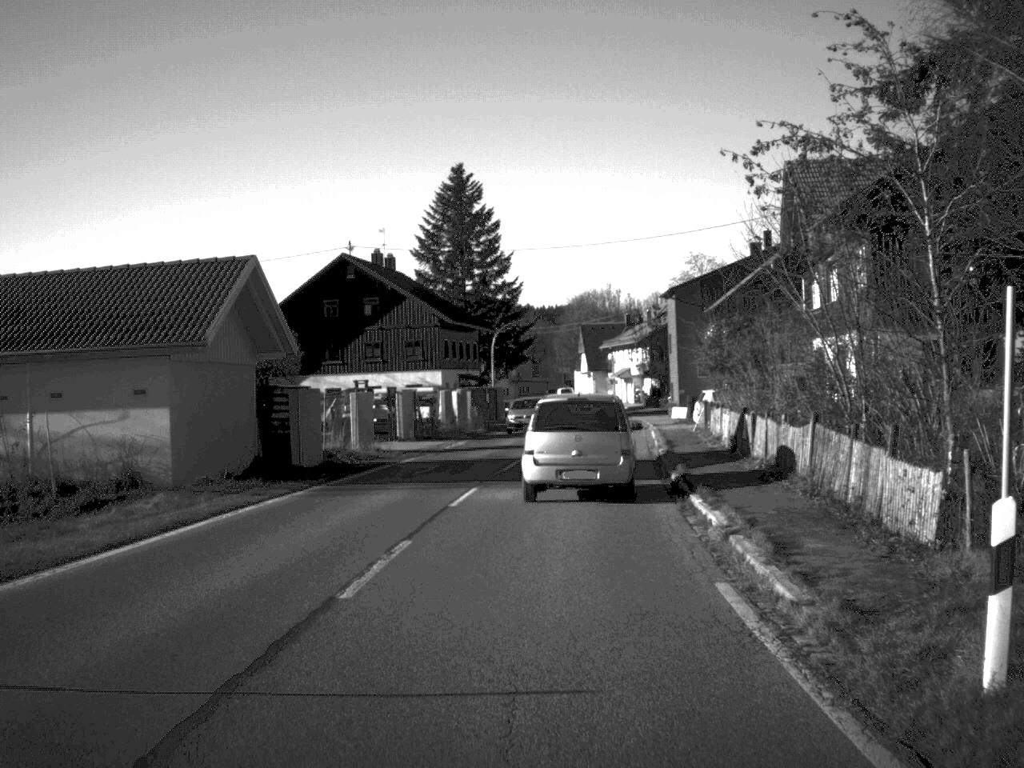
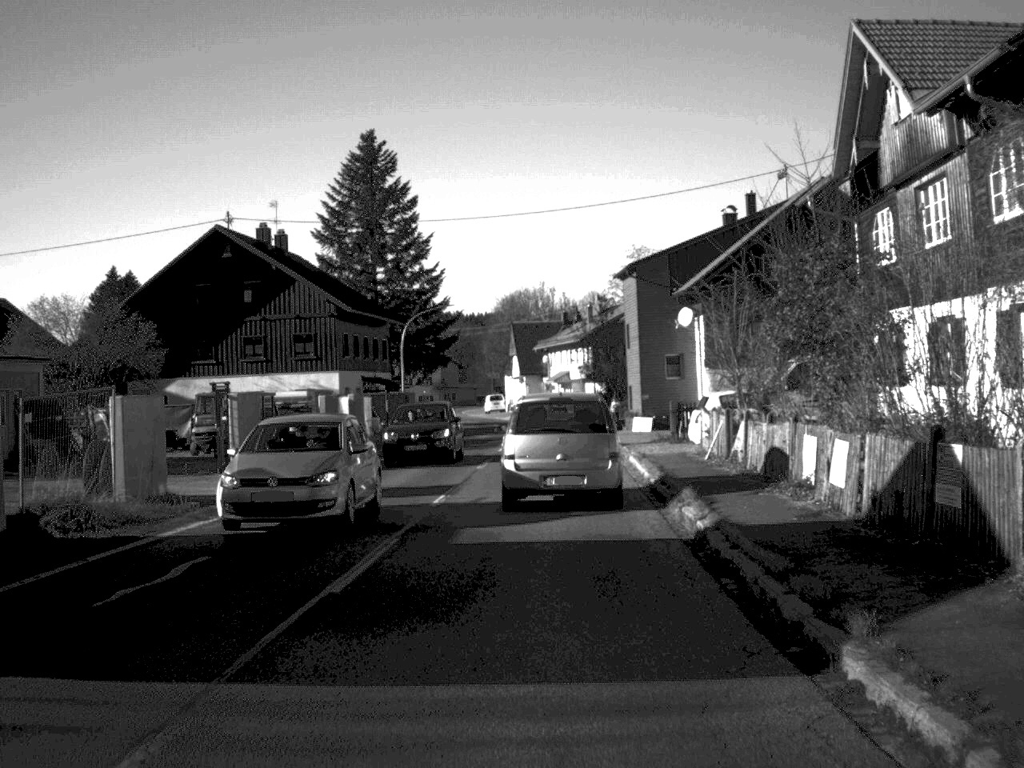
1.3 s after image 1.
(+0.4, +16.5) m; +3°
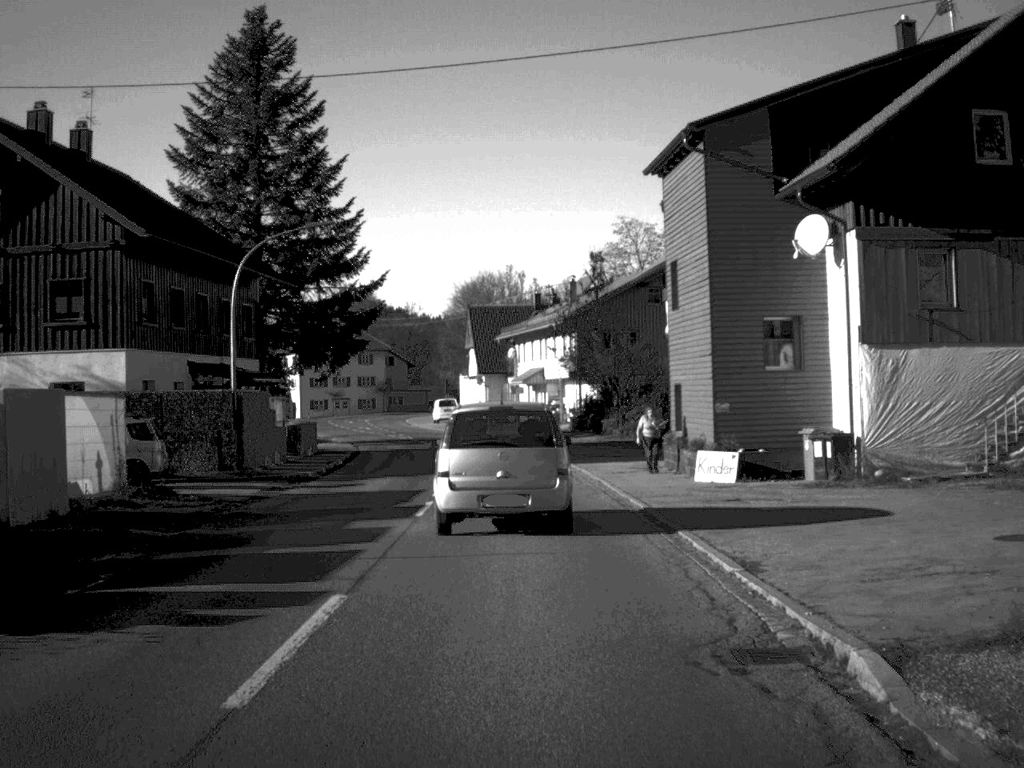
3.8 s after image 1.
(+0.5, +30.0) m; +1°
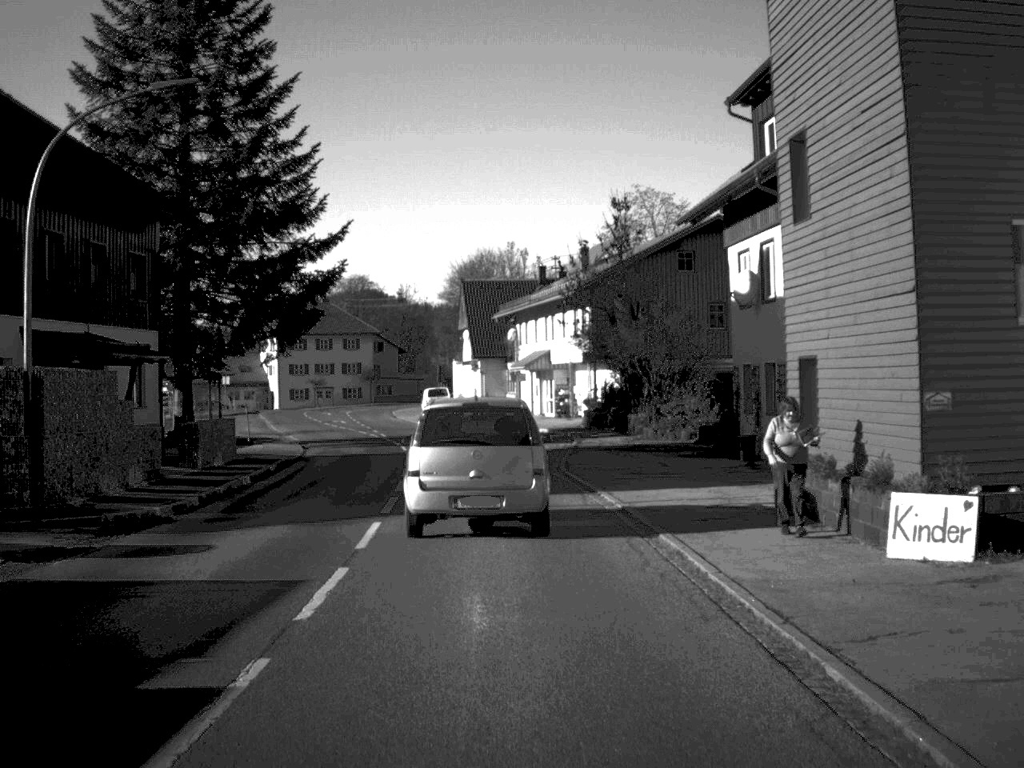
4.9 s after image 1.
(0.0, +13.8) m; 0°
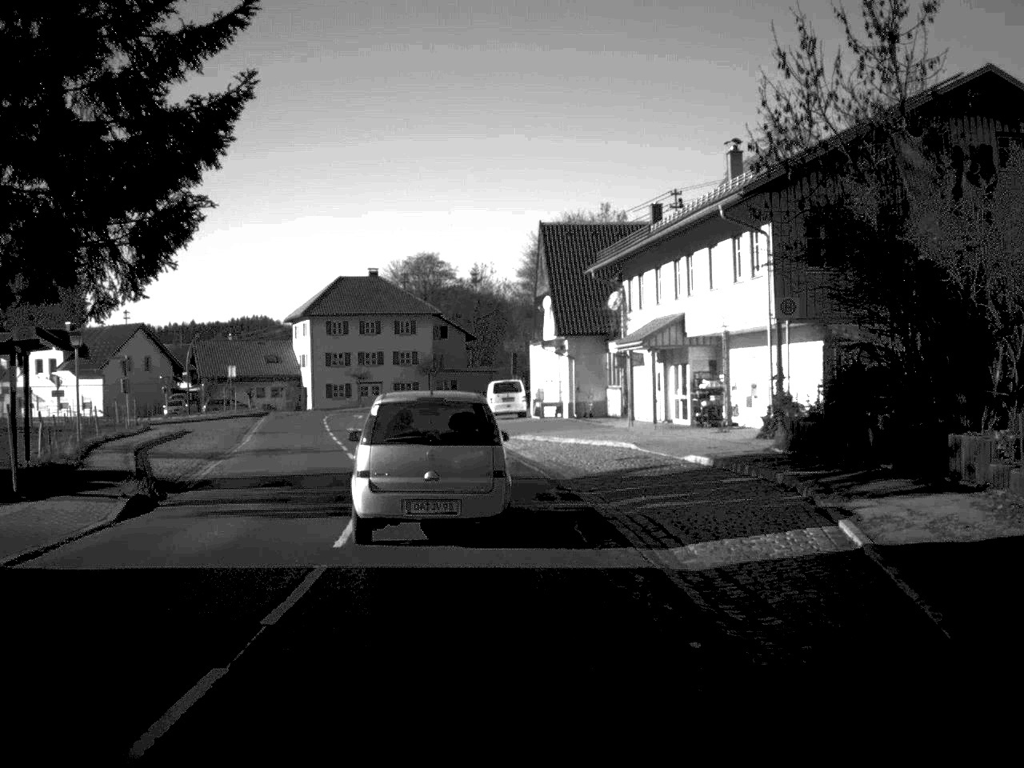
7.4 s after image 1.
(-0.9, +27.3) m; -4°
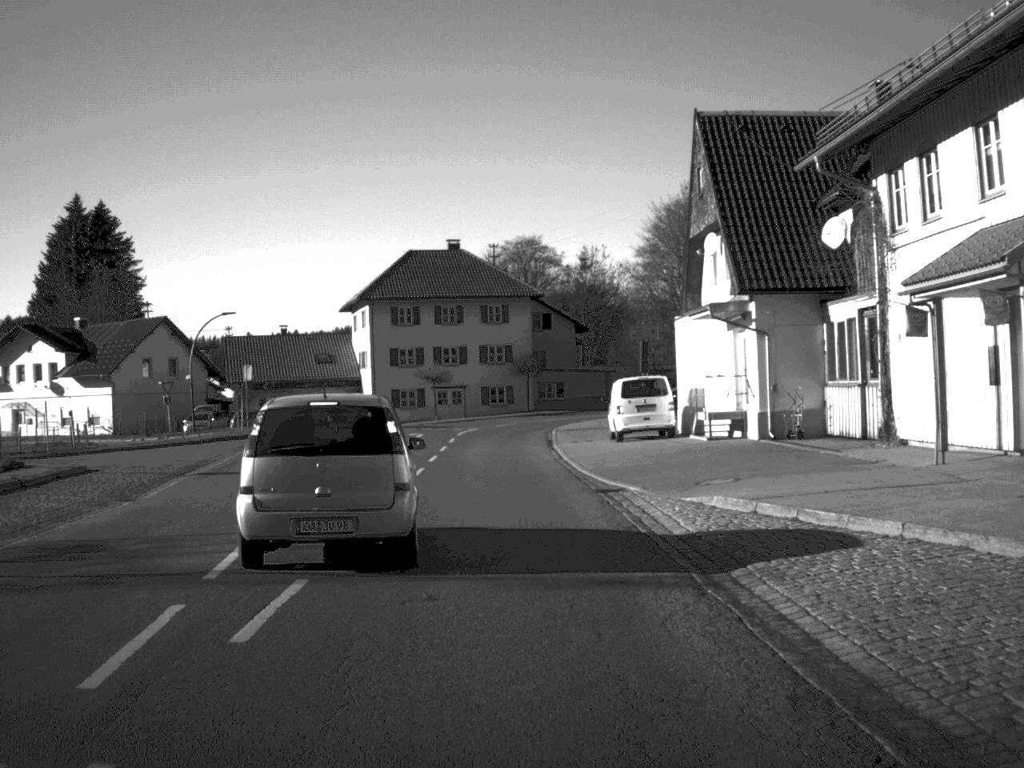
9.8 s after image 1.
(-1.1, +24.4) m; -5°
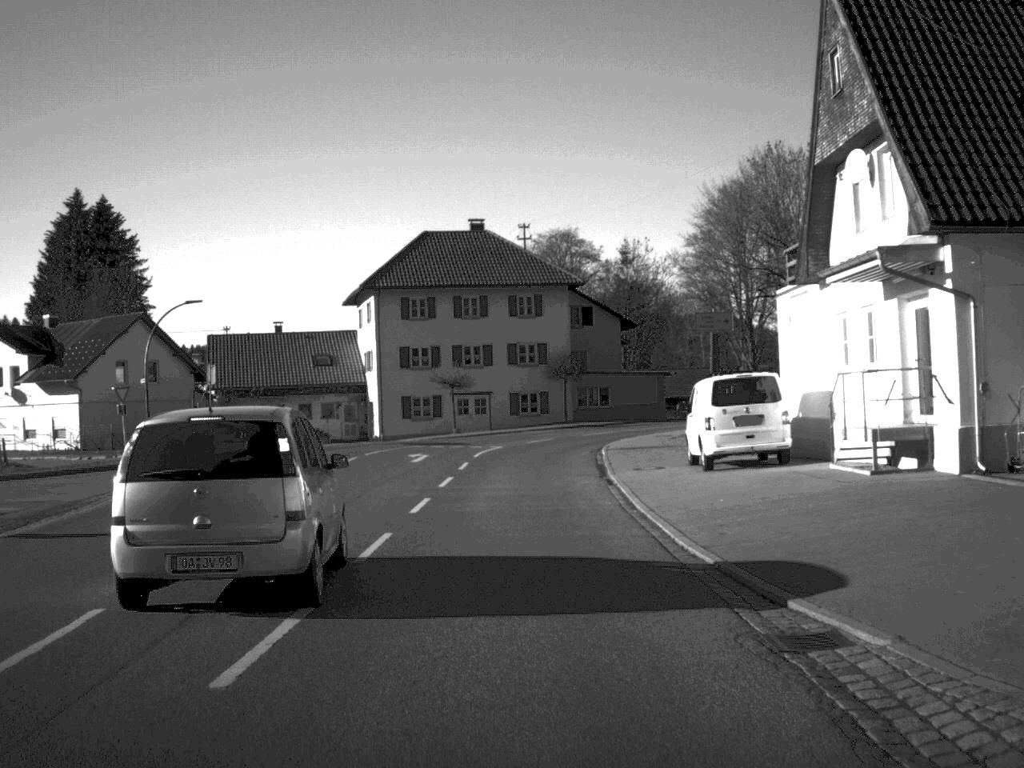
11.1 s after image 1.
(-0.2, +13.0) m; -1°
